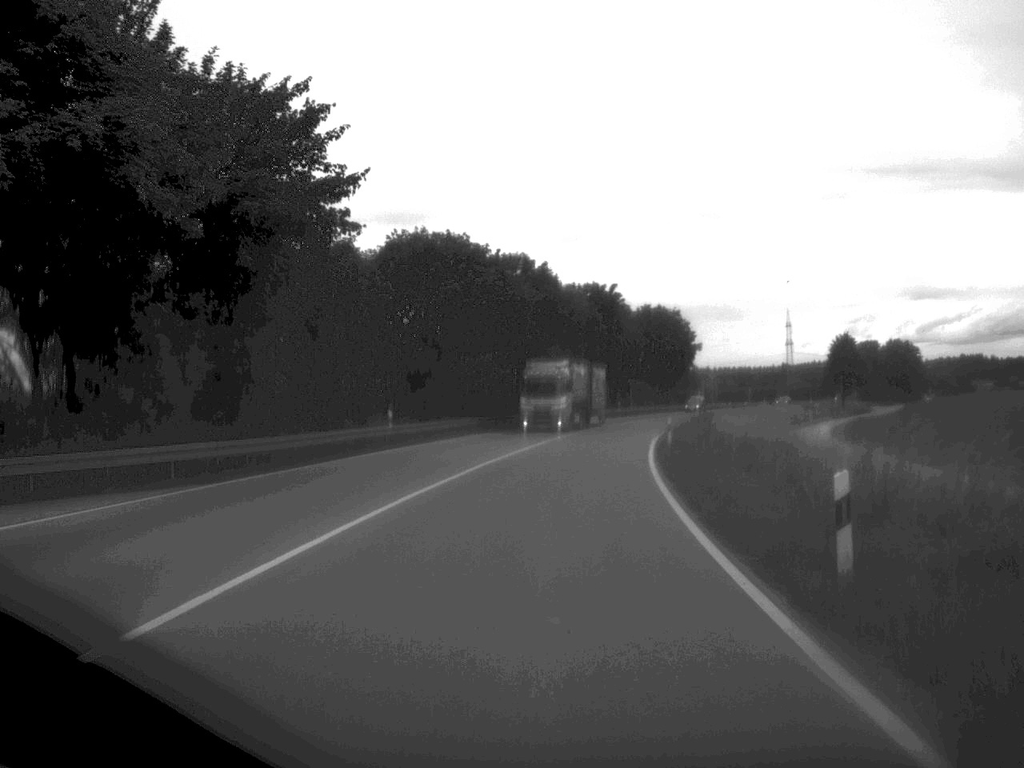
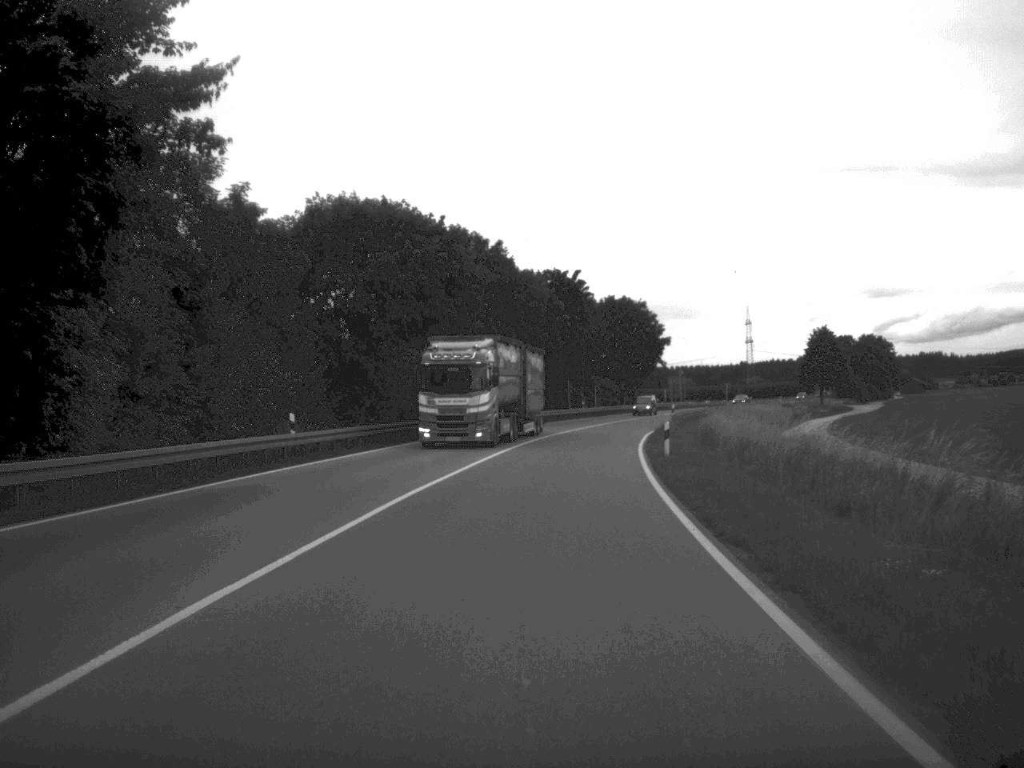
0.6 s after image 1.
(+0.2, +11.7) m; +2°
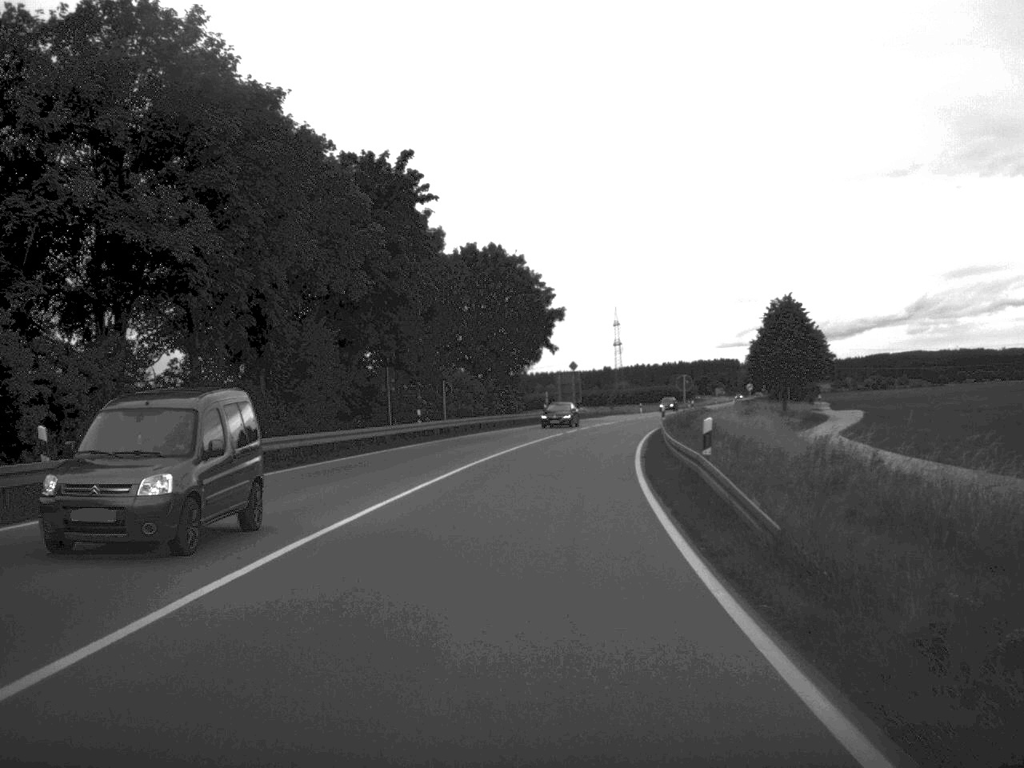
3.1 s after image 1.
(+3.0, +50.5) m; +6°
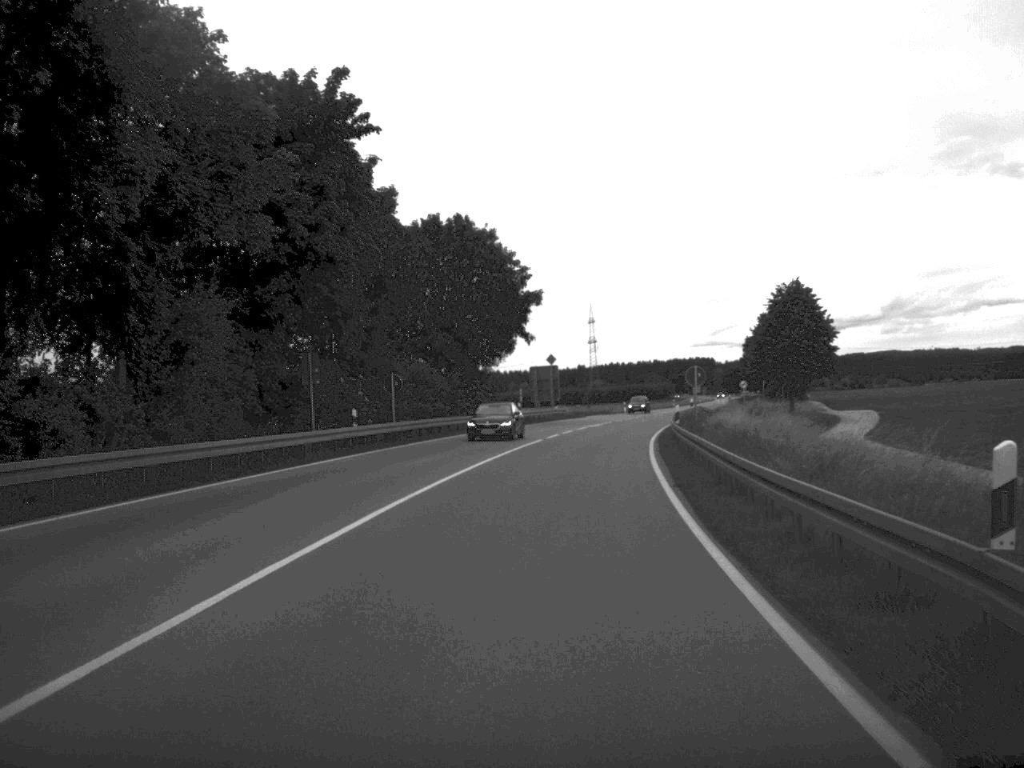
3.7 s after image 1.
(+0.1, +12.8) m; +1°
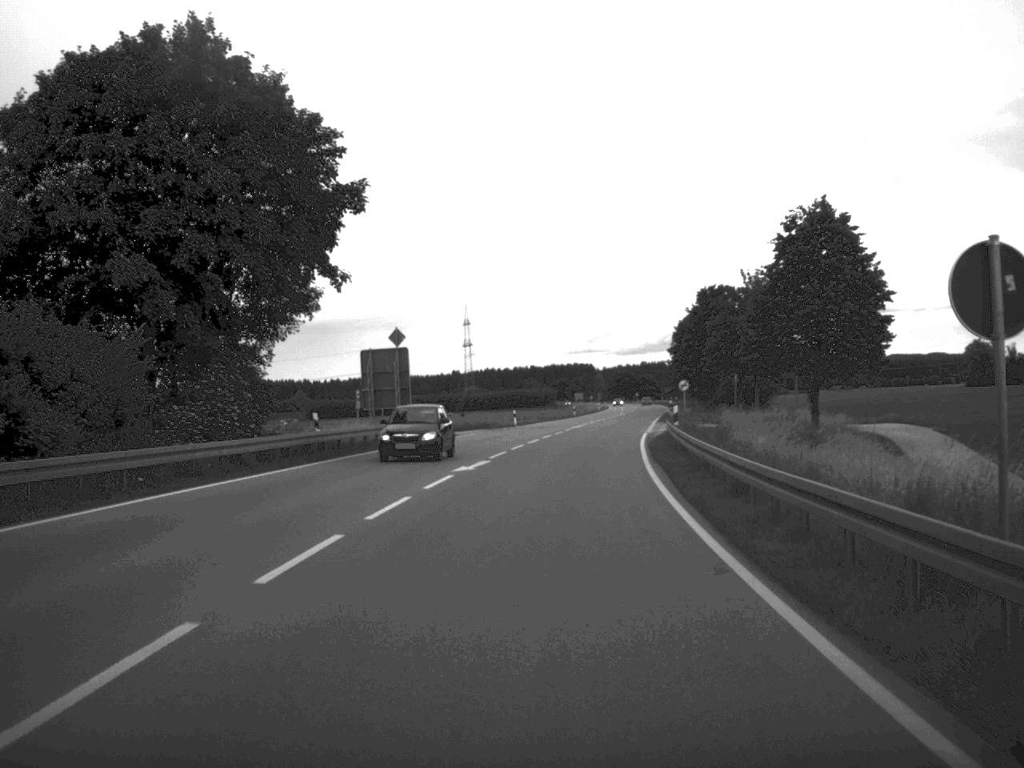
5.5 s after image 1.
(+1.9, +39.4) m; +5°
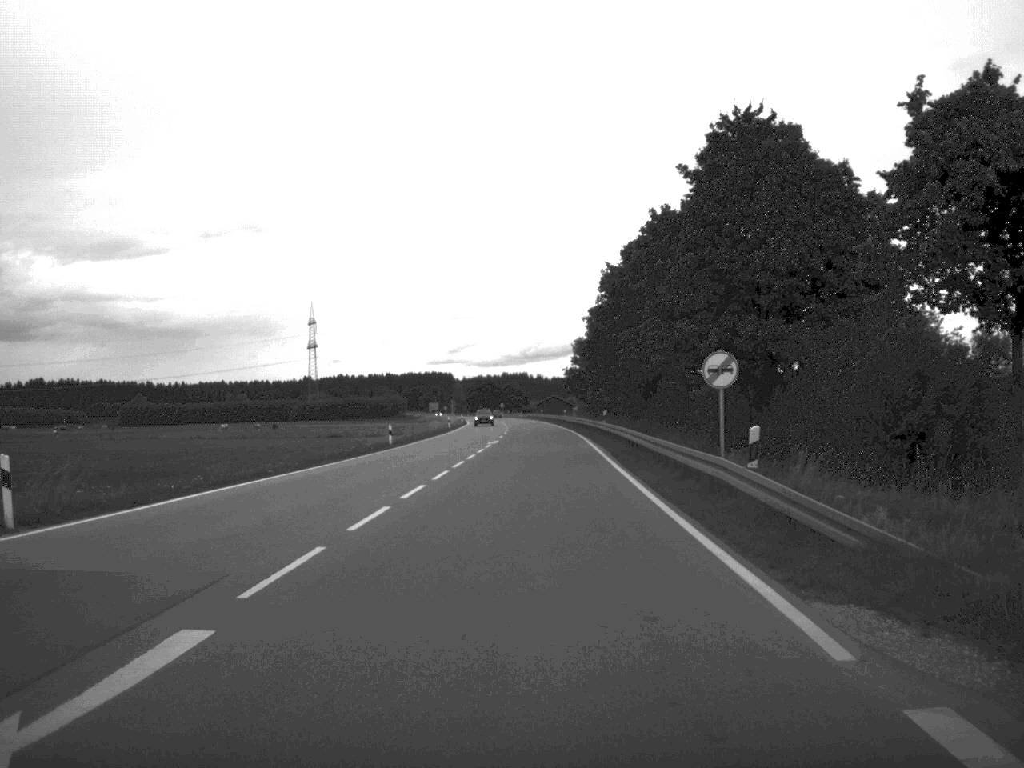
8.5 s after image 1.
(+4.3, +65.2) m; +6°
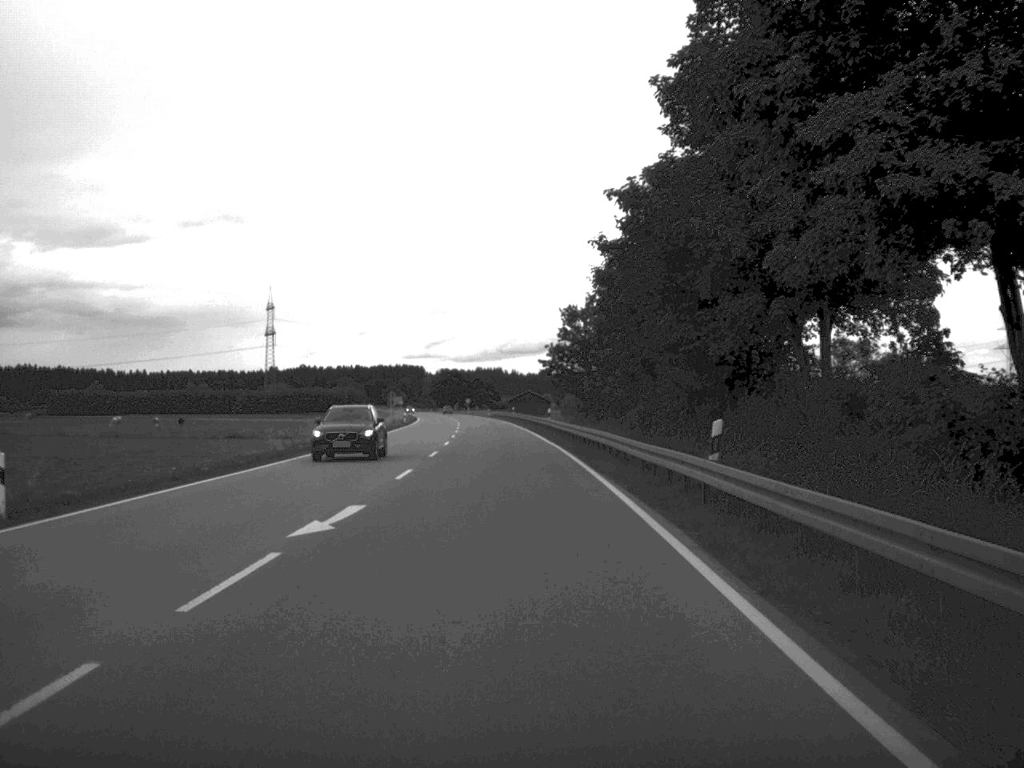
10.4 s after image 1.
(+0.7, +42.1) m; +1°
